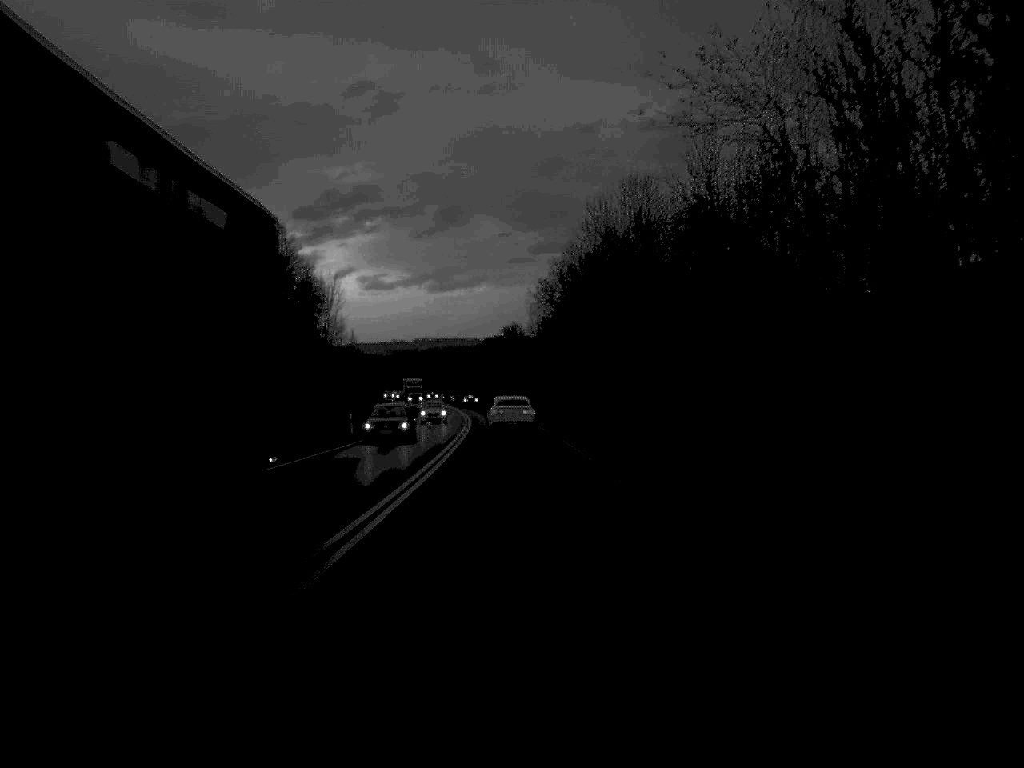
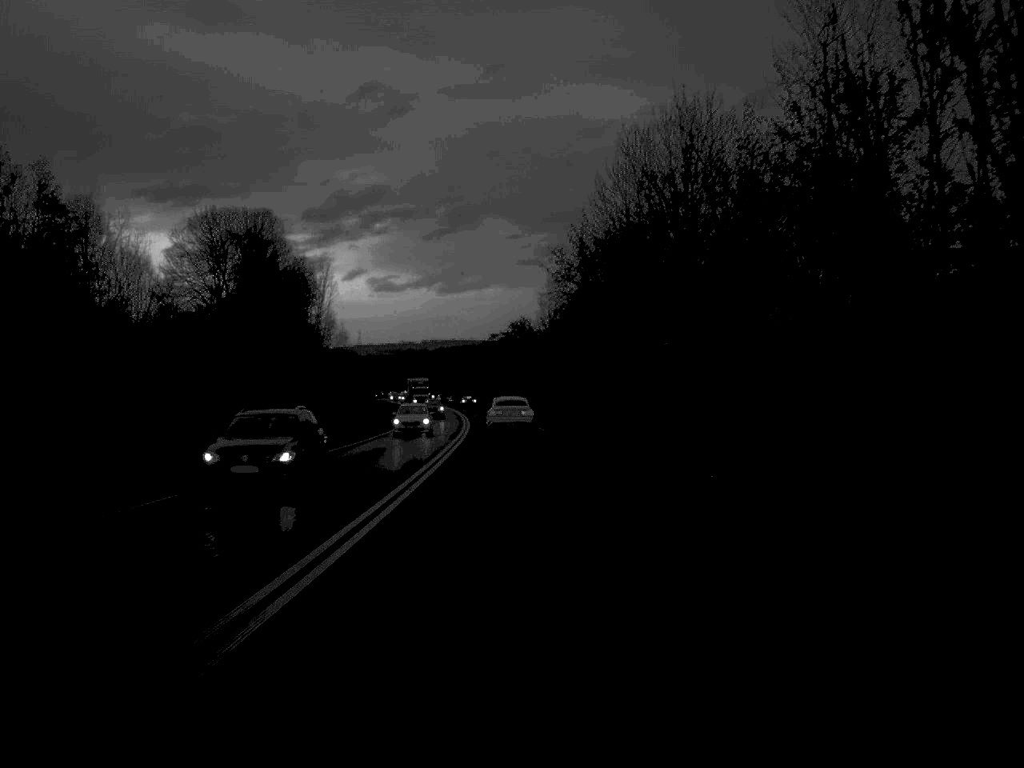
(-0.1, +15.4) m; 0°
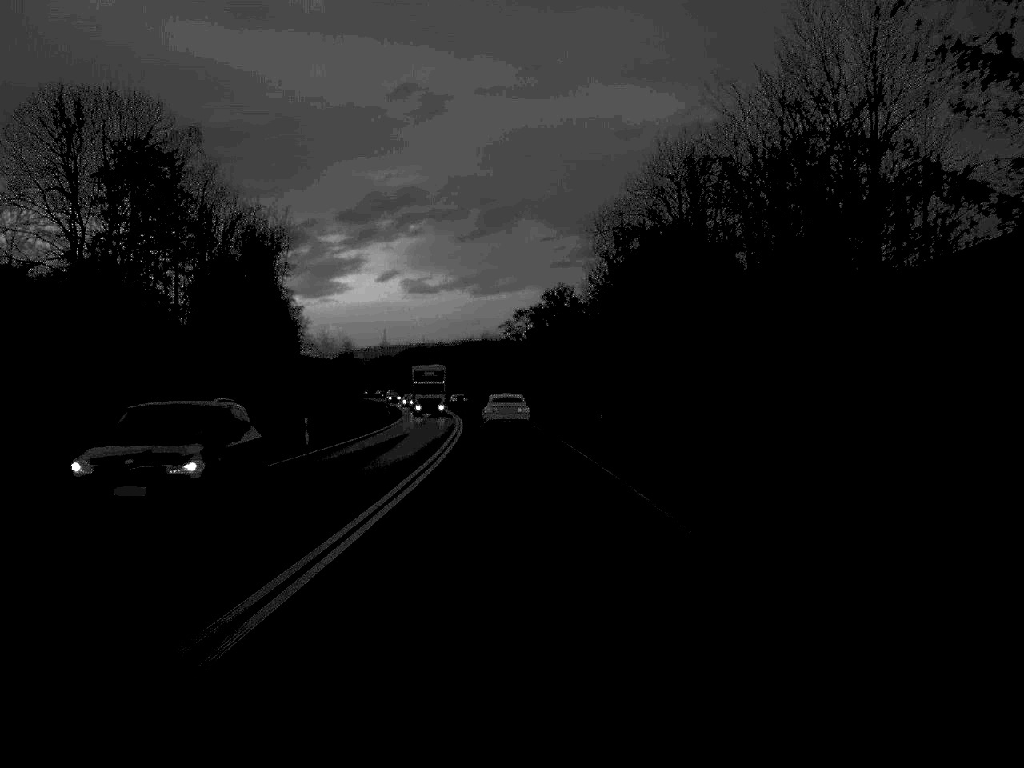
(-0.6, +49.9) m; -1°
